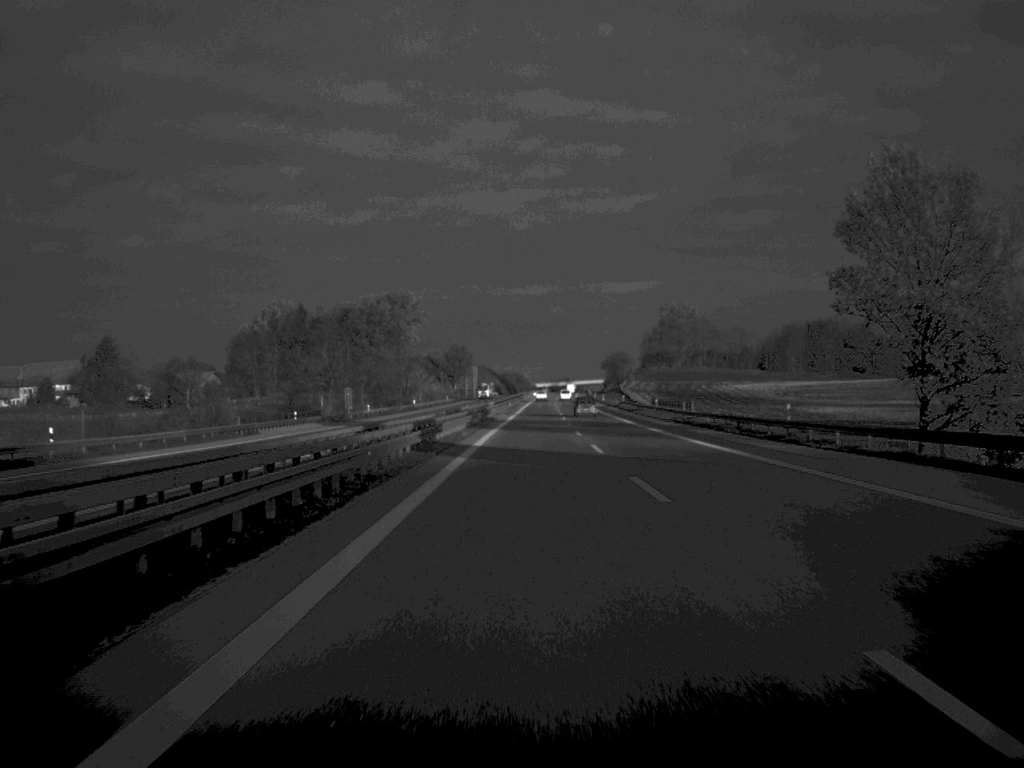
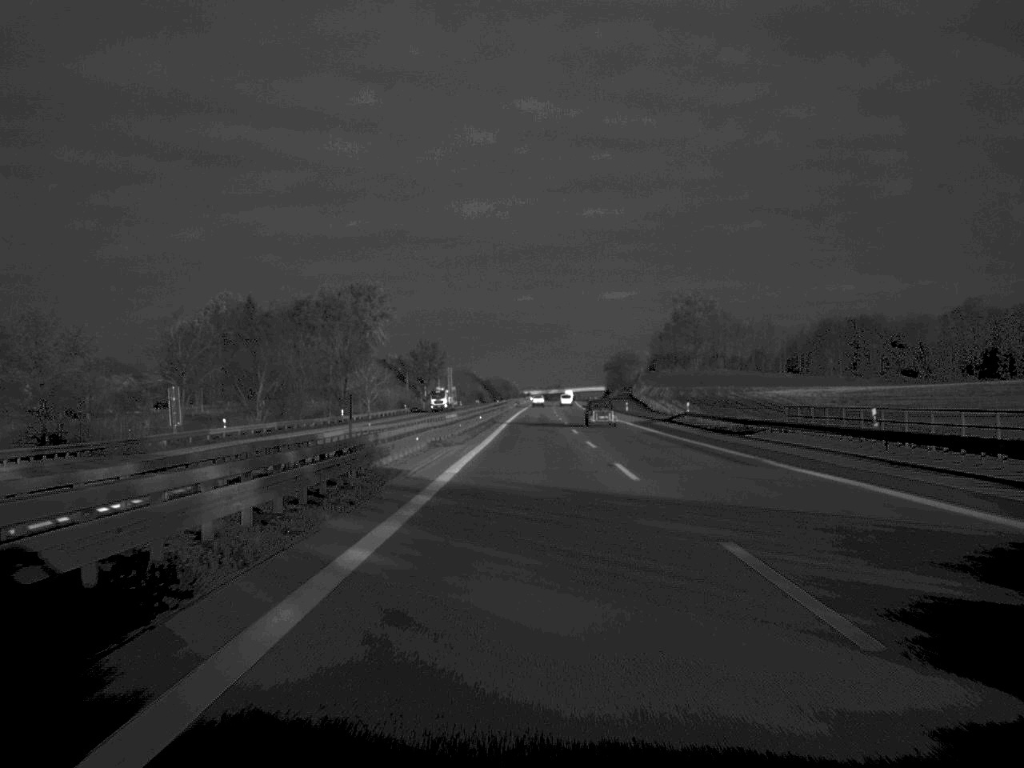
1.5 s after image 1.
(+0.2, +66.1) m; +1°
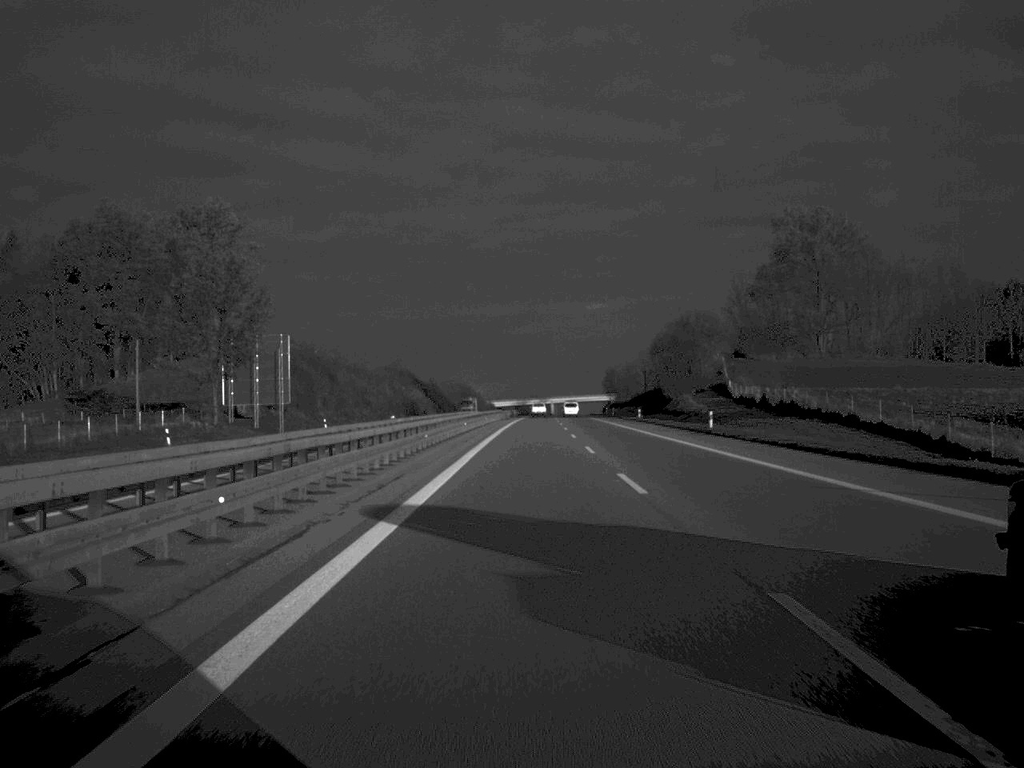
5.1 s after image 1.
(+1.4, +164.9) m; +1°
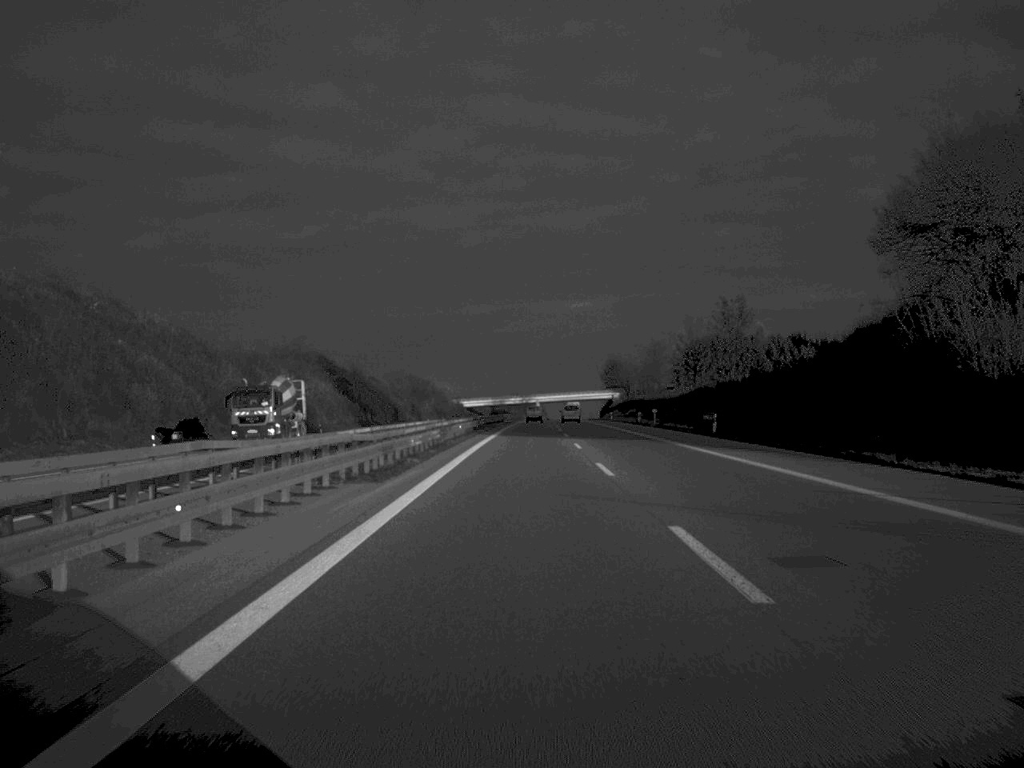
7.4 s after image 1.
(+0.7, +101.3) m; +1°
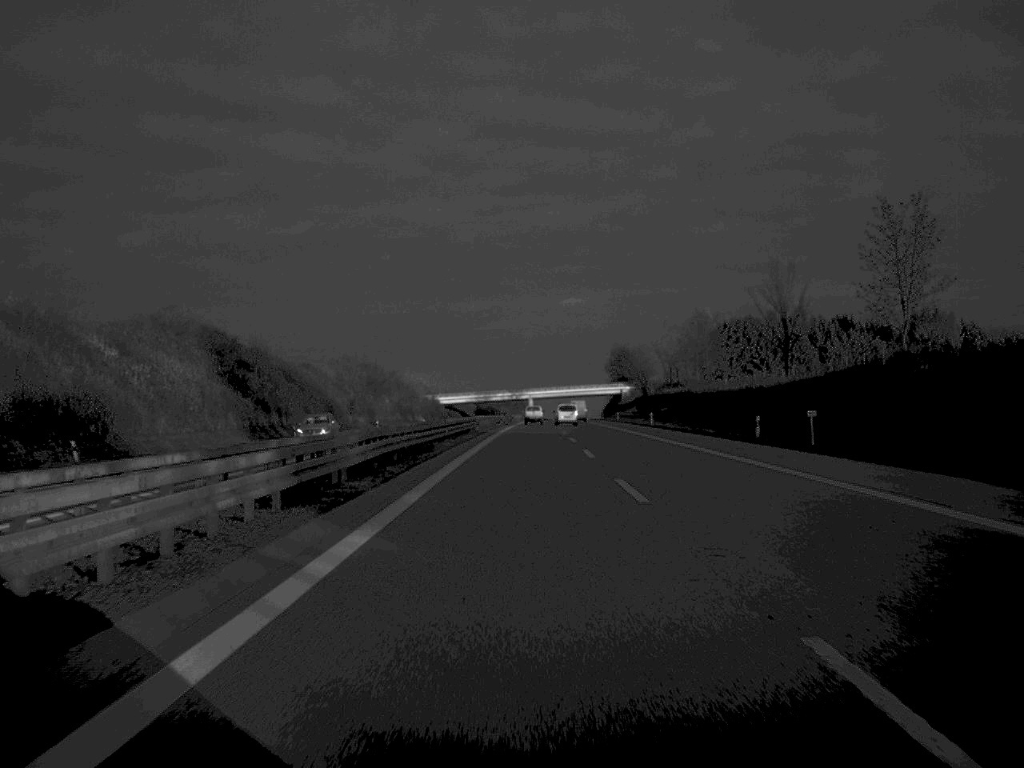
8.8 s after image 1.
(+0.2, +62.3) m; 0°
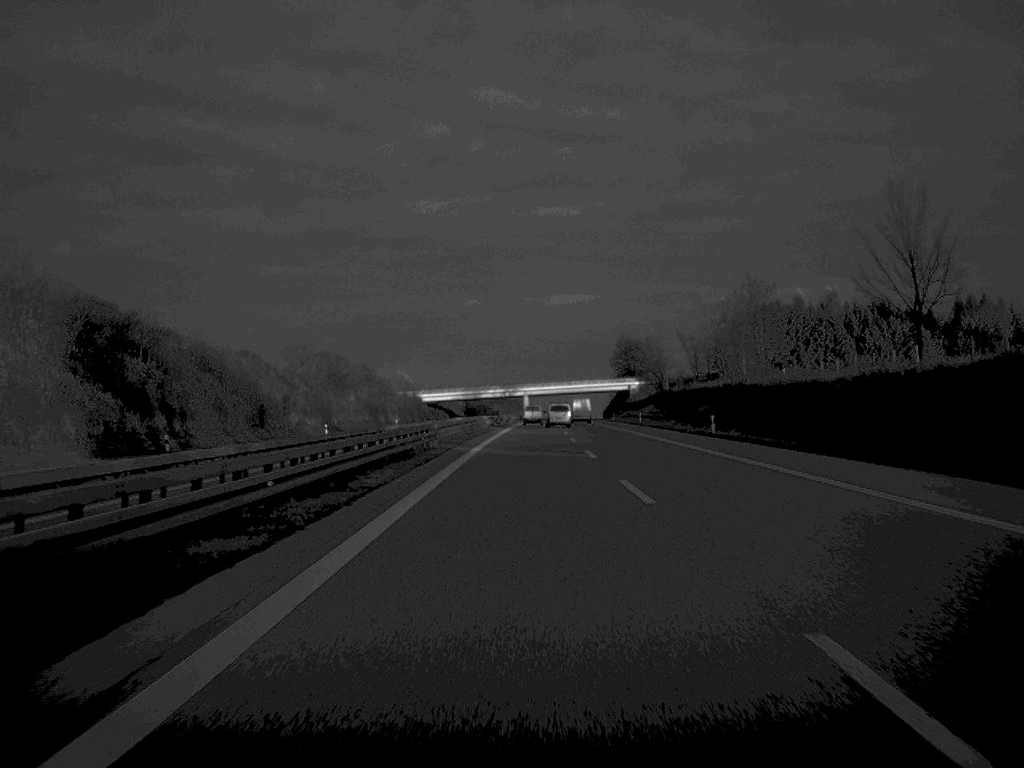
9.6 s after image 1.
(0.0, +35.5) m; 0°
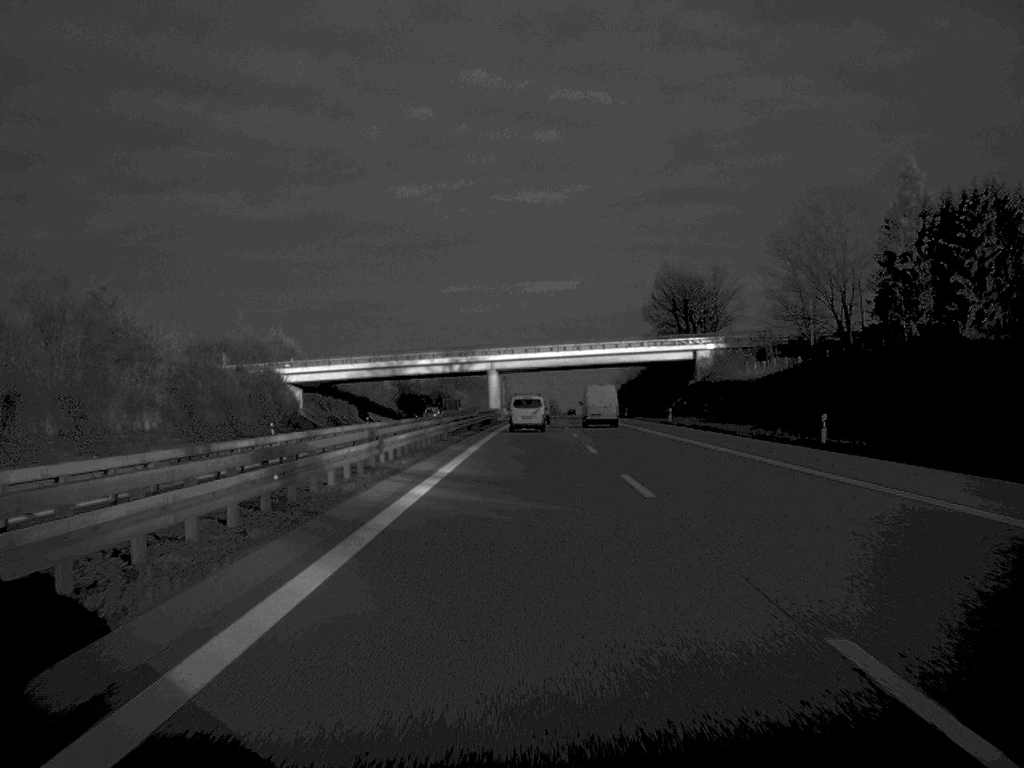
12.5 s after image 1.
(+1.0, +125.9) m; +1°
